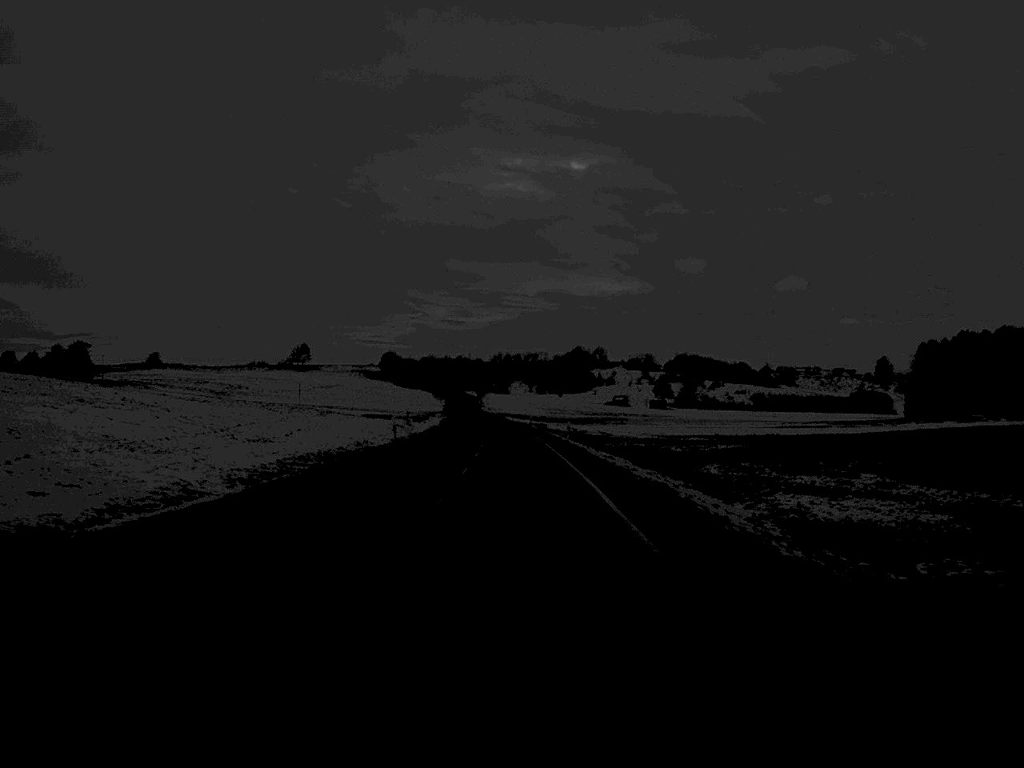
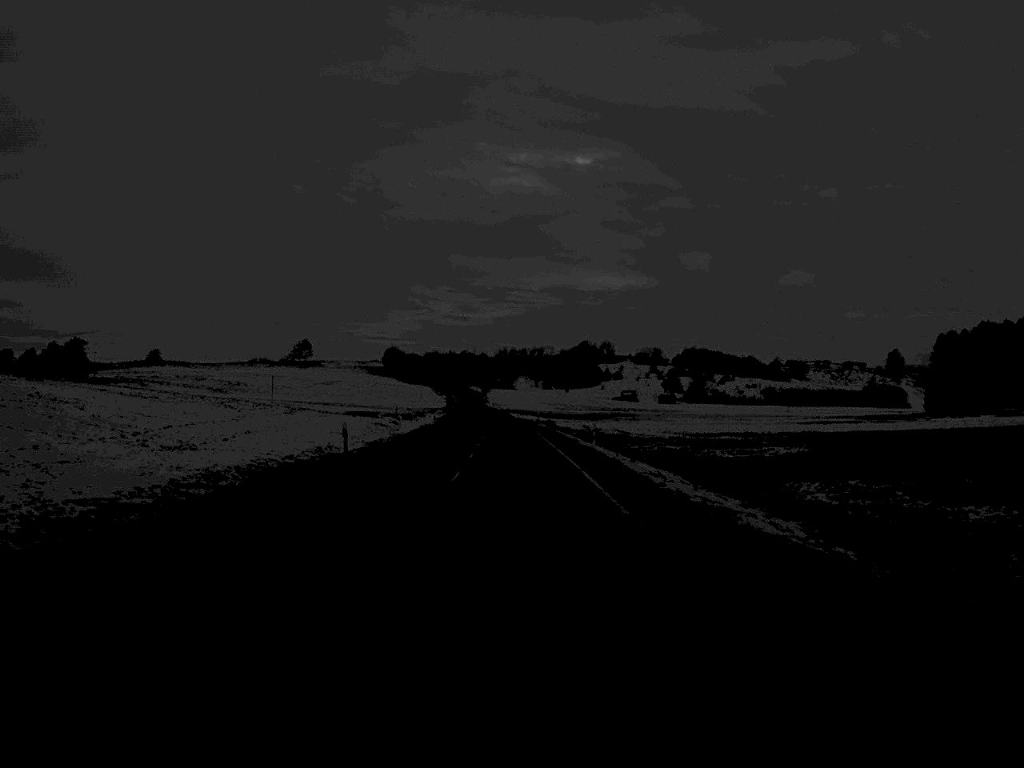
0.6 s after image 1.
(0.0, +16.5) m; 0°
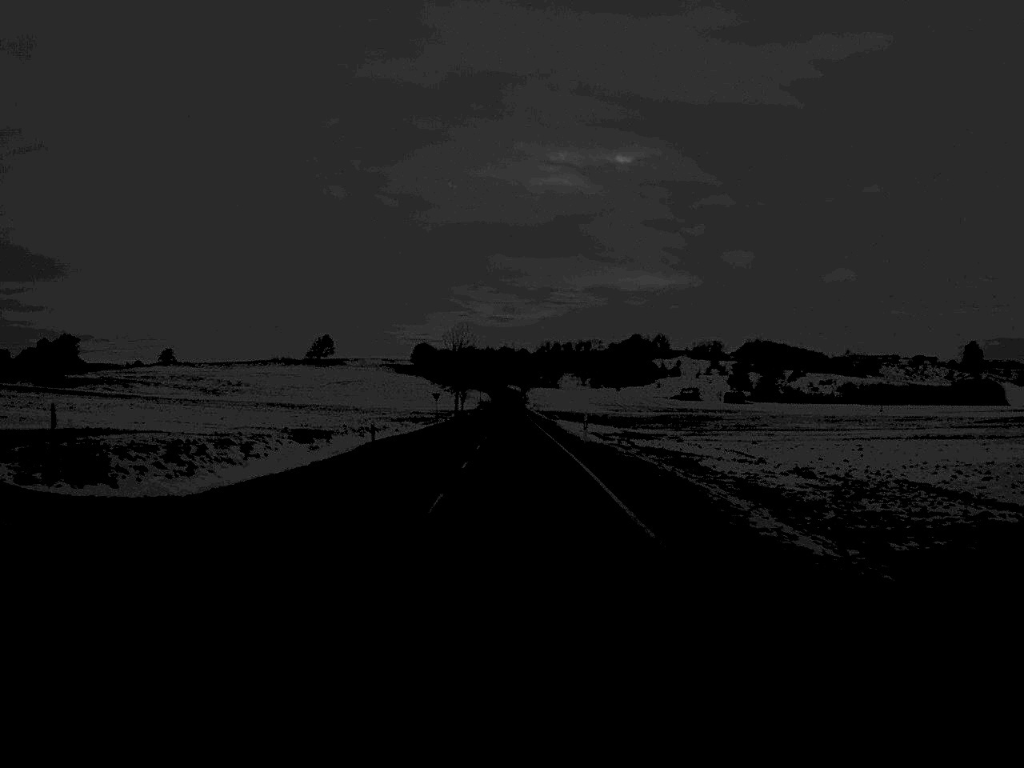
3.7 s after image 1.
(-1.3, +89.1) m; -2°
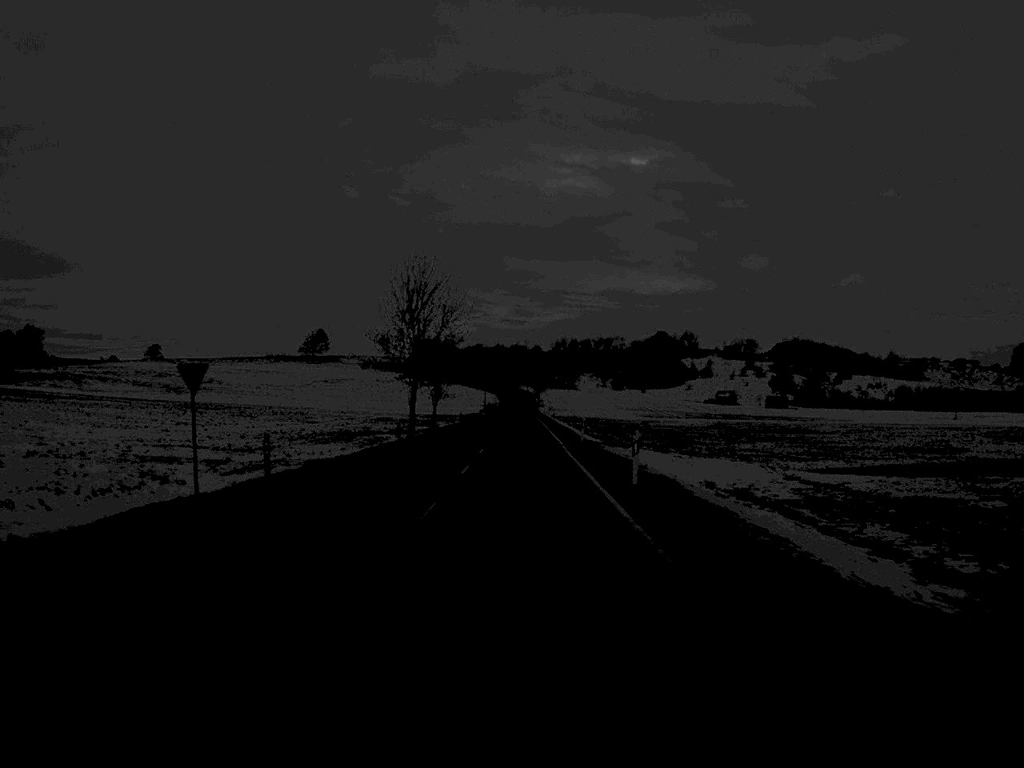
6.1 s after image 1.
(-0.5, +73.6) m; 0°
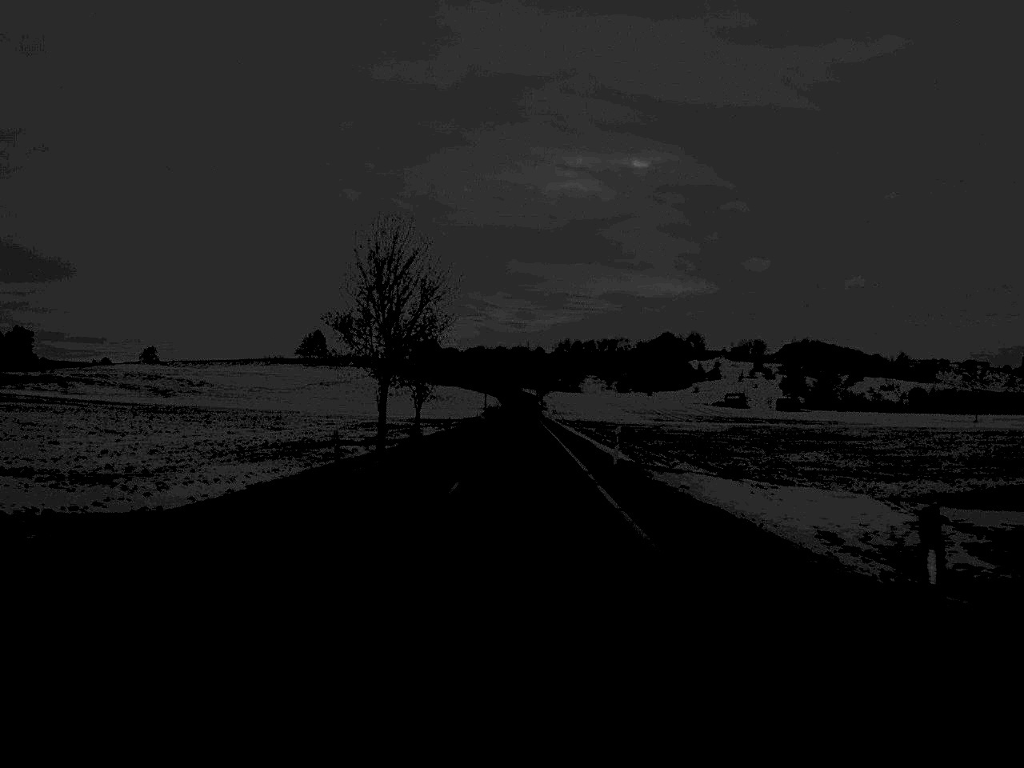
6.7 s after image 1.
(0.0, +17.6) m; 0°
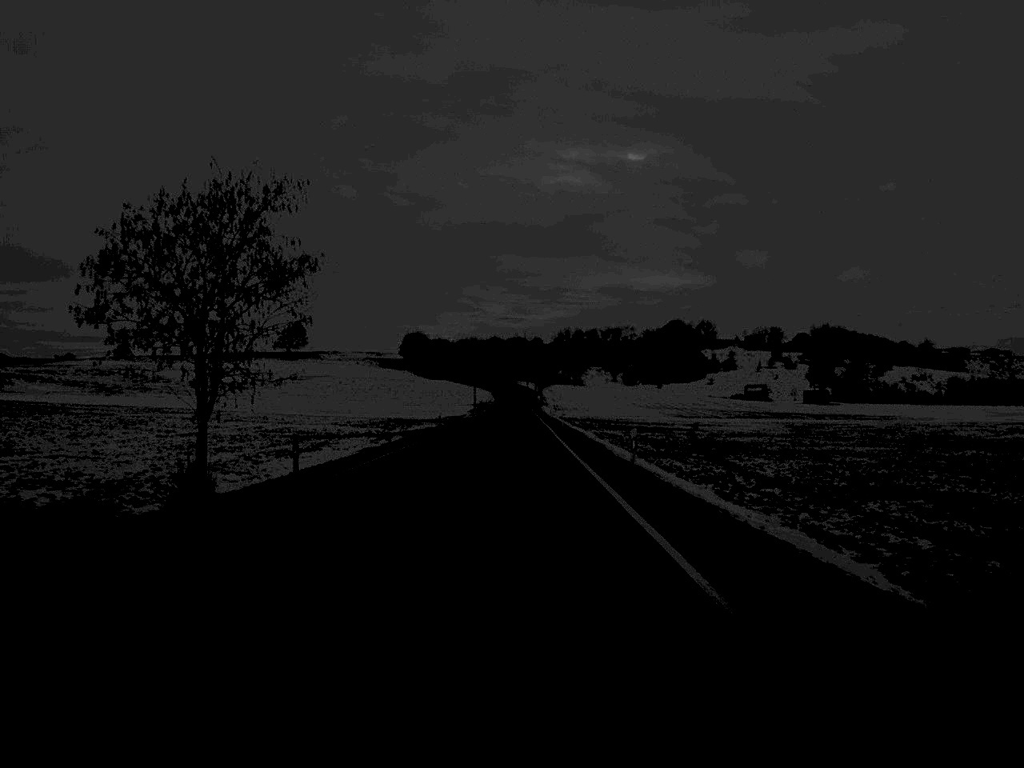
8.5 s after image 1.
(+0.1, +54.0) m; 0°
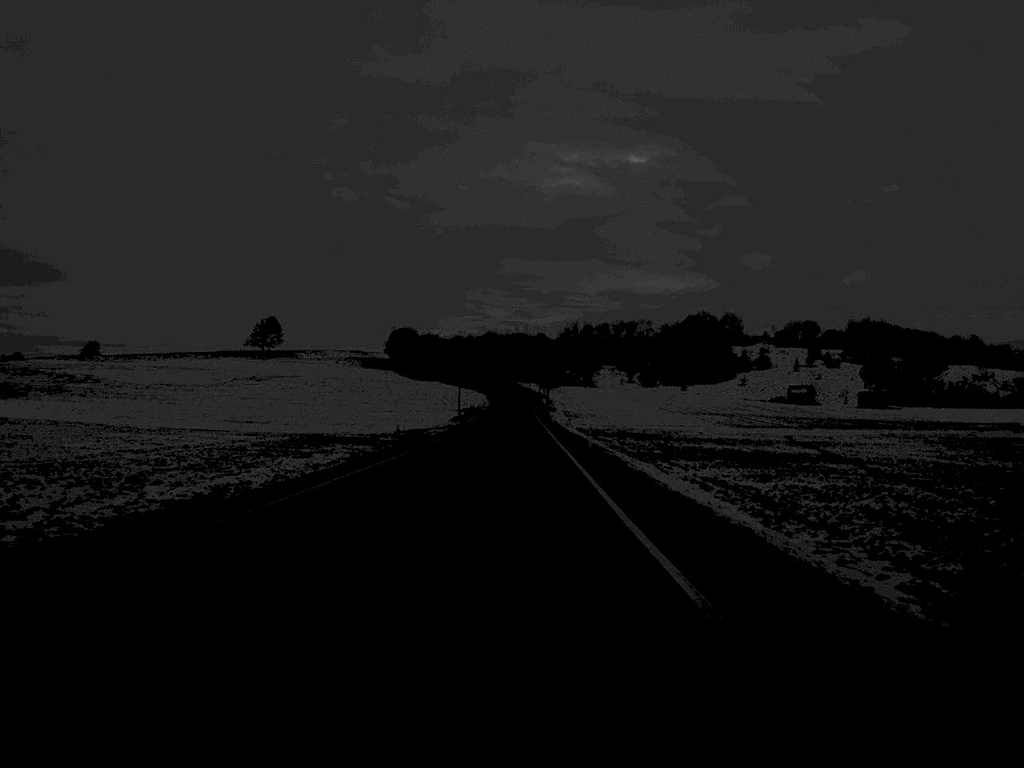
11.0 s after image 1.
(0.0, +73.0) m; 0°
